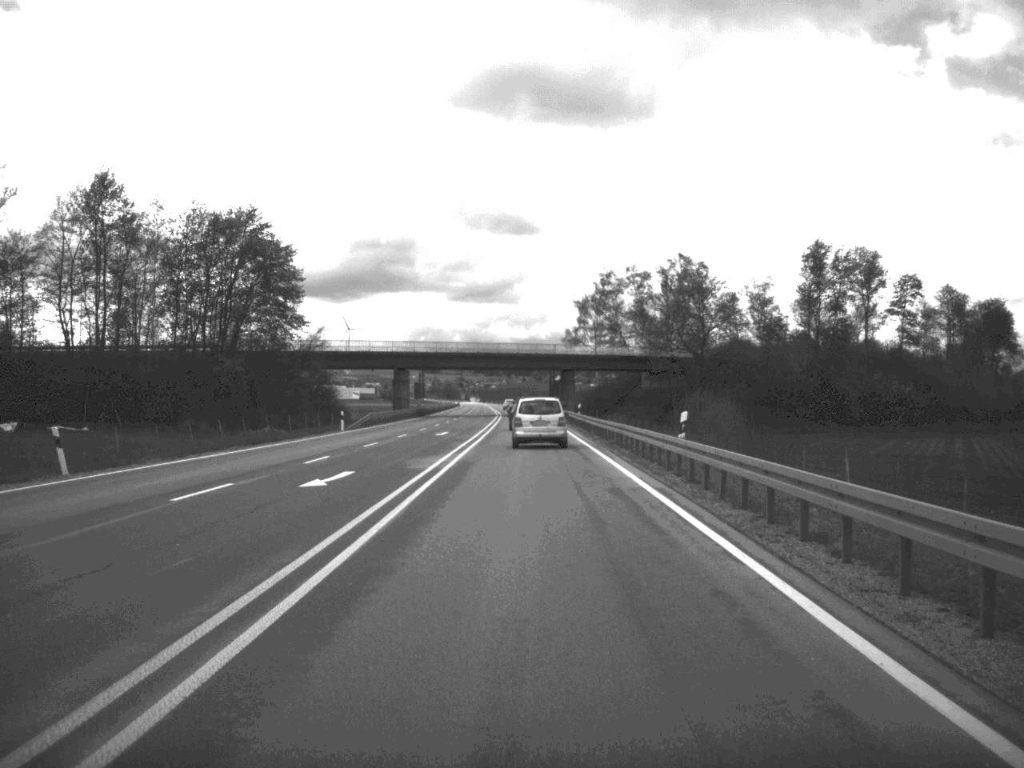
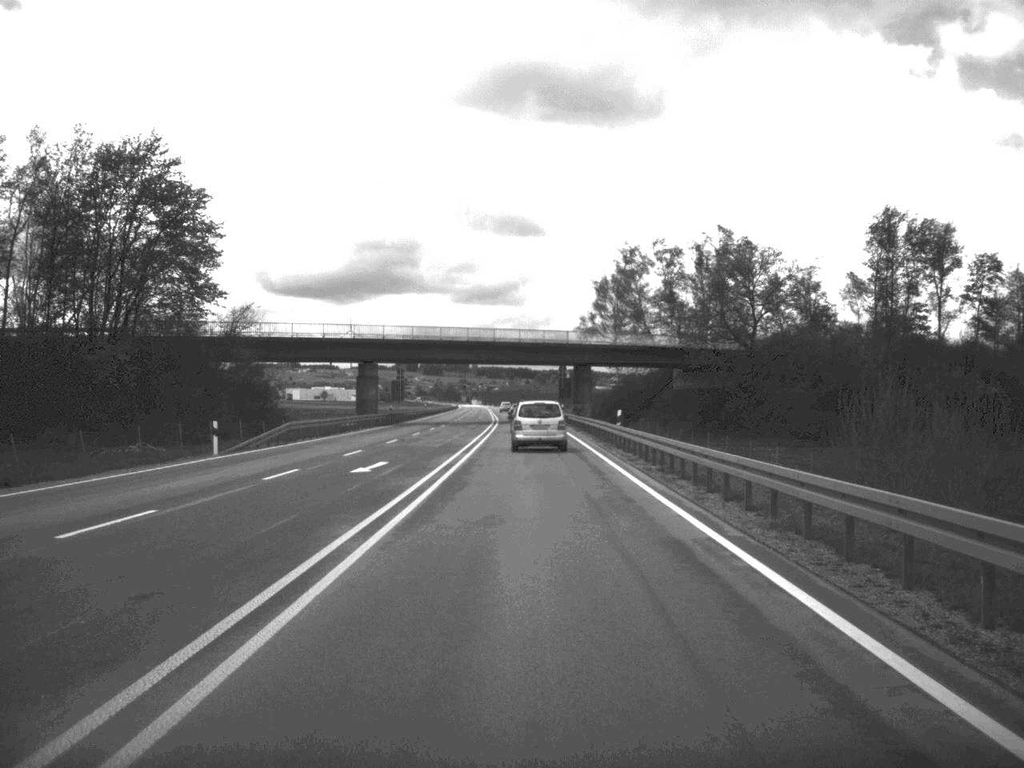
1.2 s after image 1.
(-0.1, +29.3) m; 0°
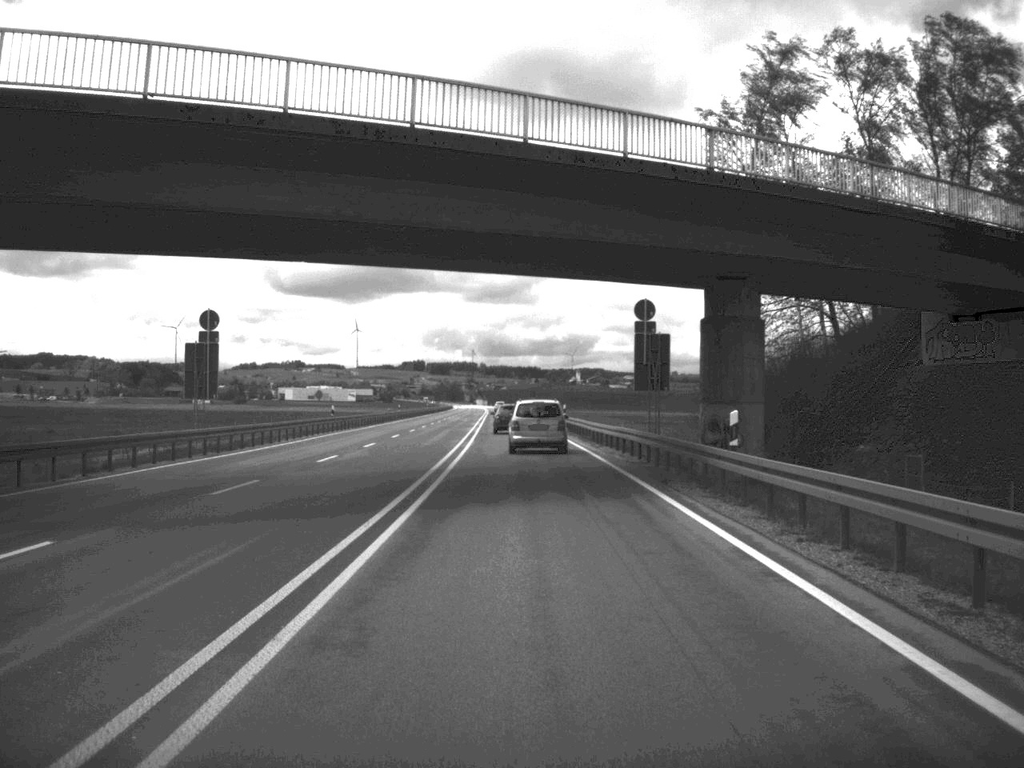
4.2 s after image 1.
(-0.5, +76.3) m; -1°
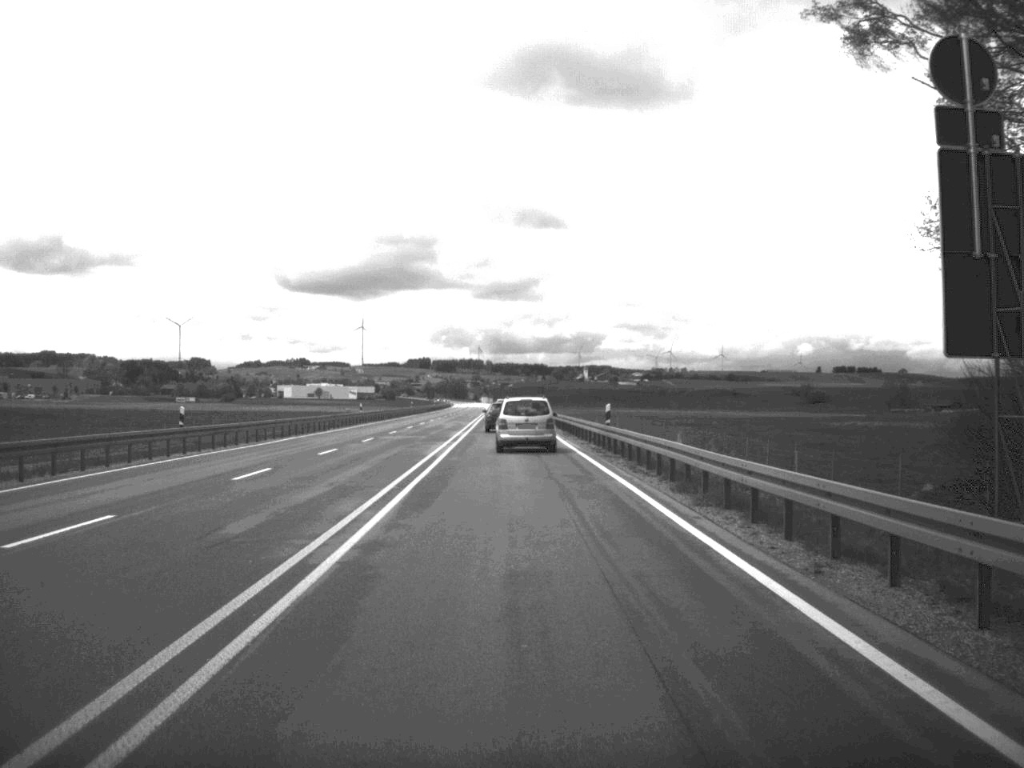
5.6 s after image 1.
(-0.1, +32.5) m; 0°
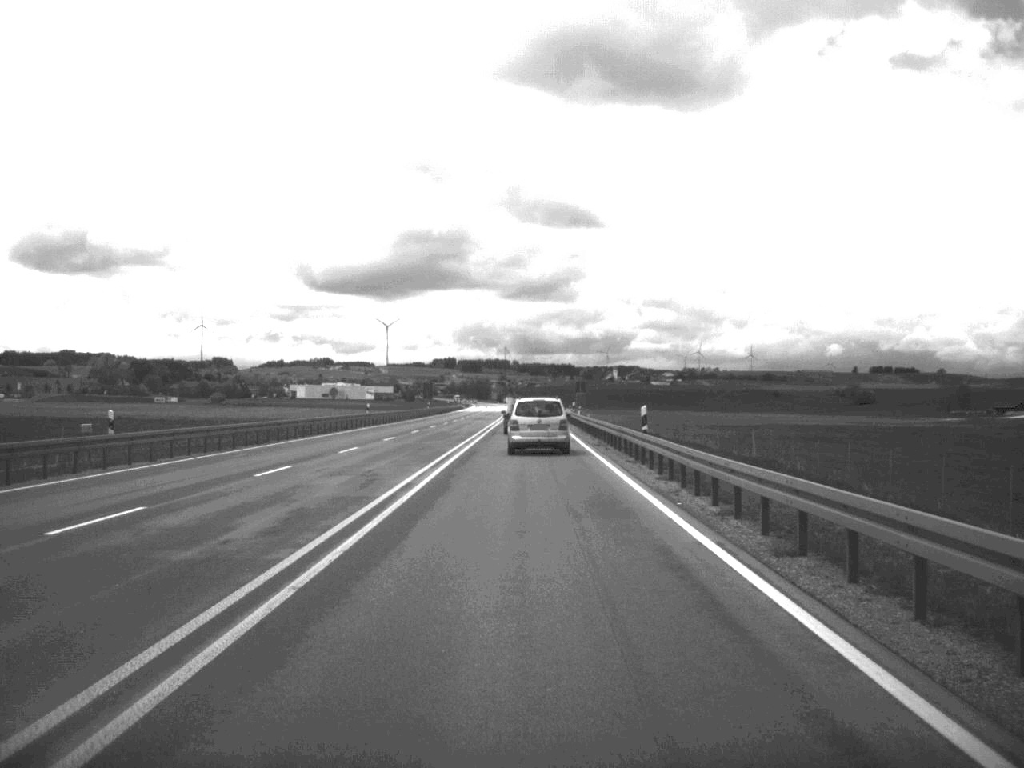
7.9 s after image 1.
(-0.9, +58.6) m; -1°
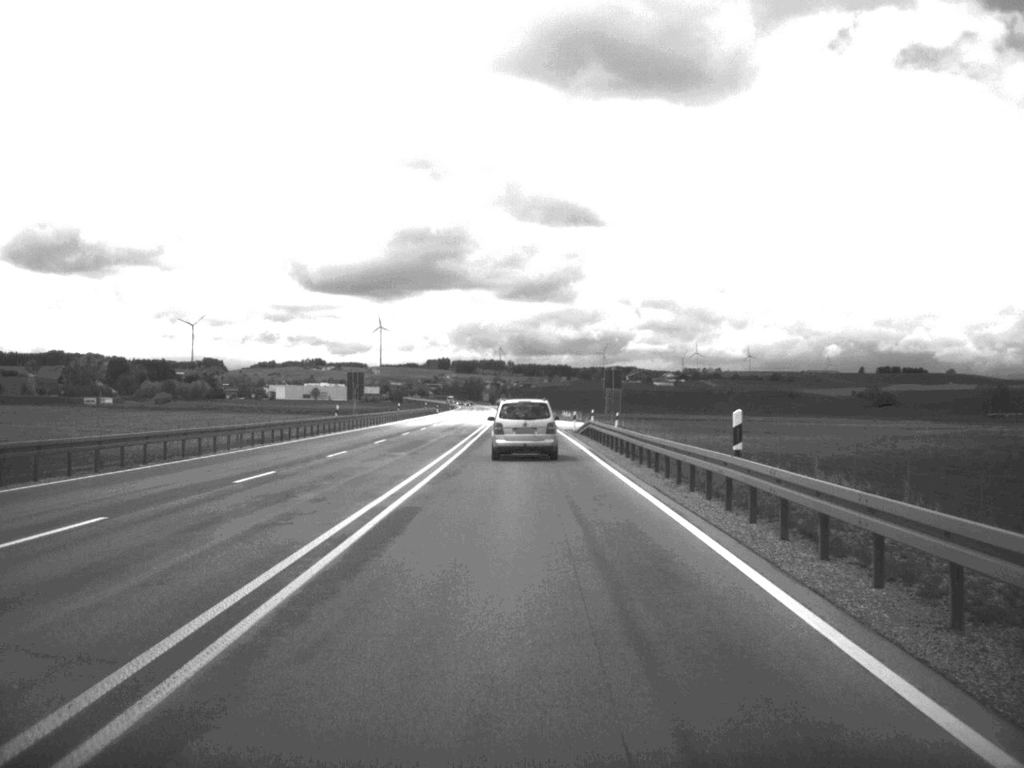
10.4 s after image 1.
(-0.1, +61.6) m; 0°
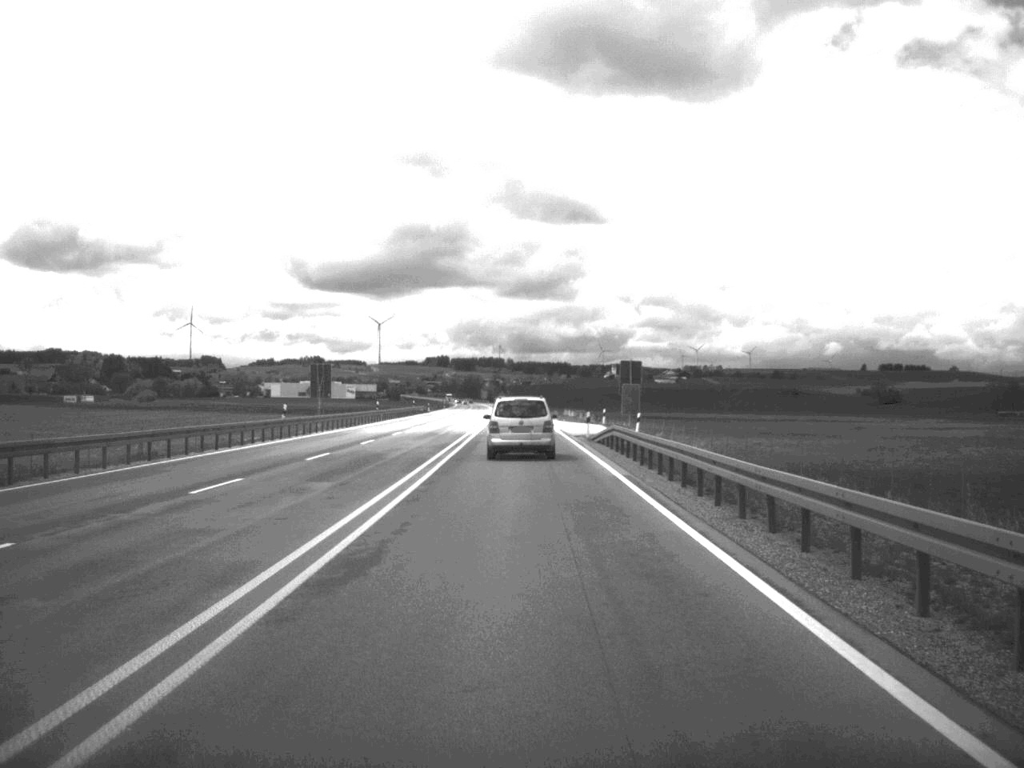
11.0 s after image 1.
(0.0, +15.1) m; 0°
